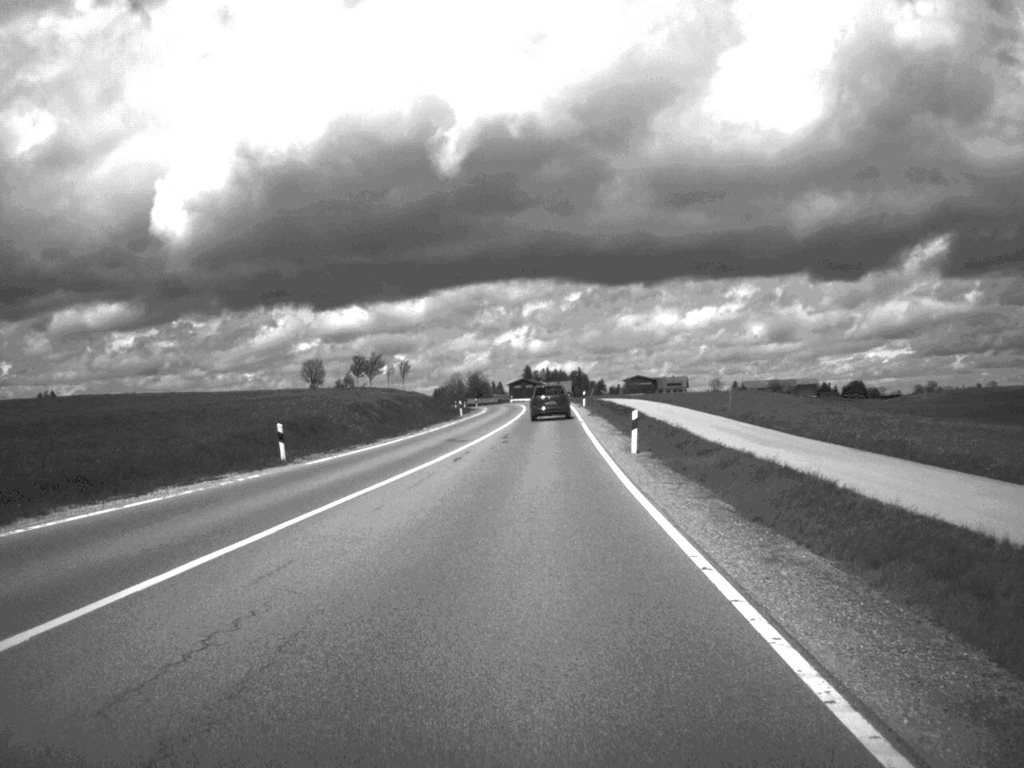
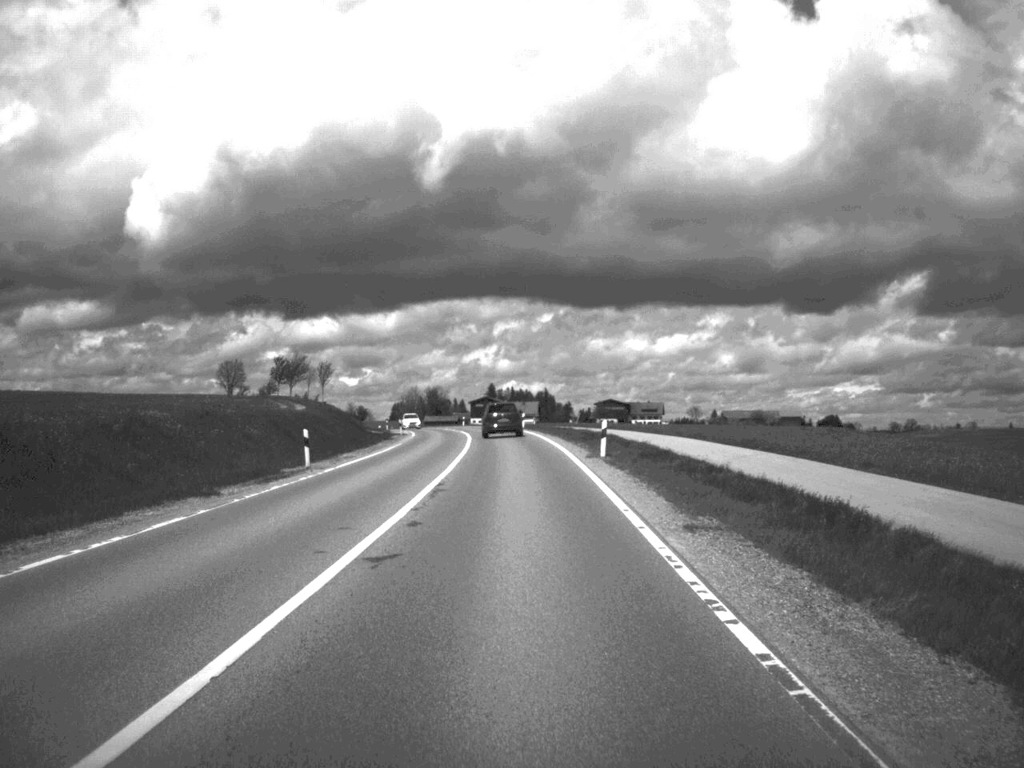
(+0.7, +46.8) m; +1°
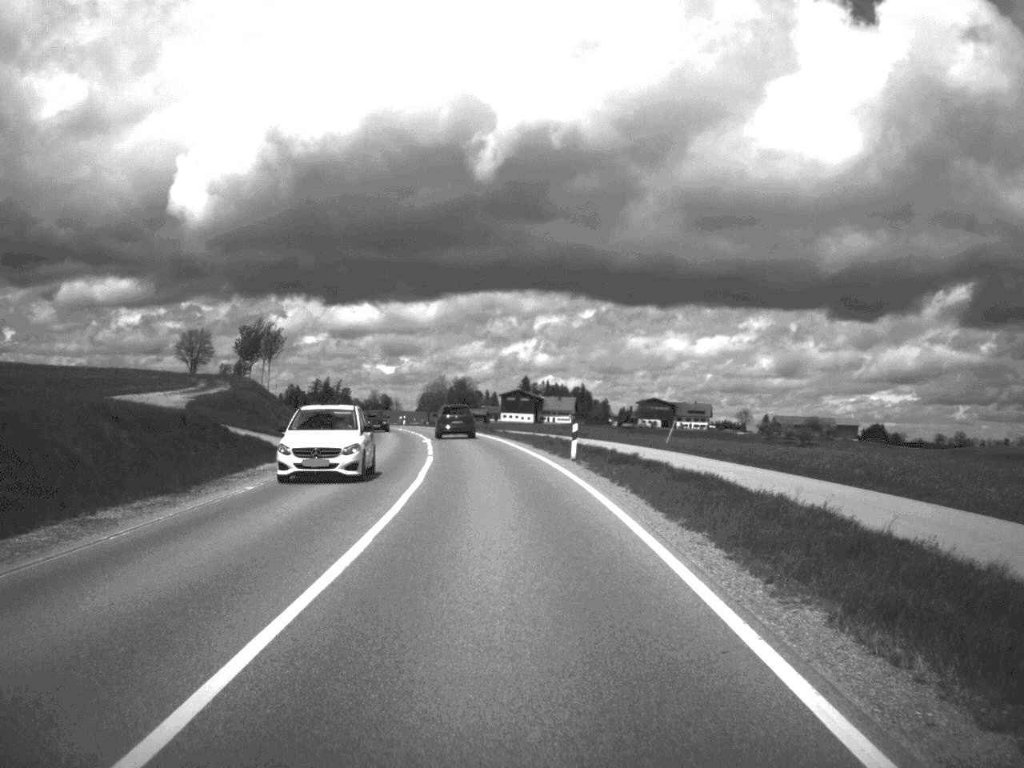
(-0.5, +47.1) m; -2°
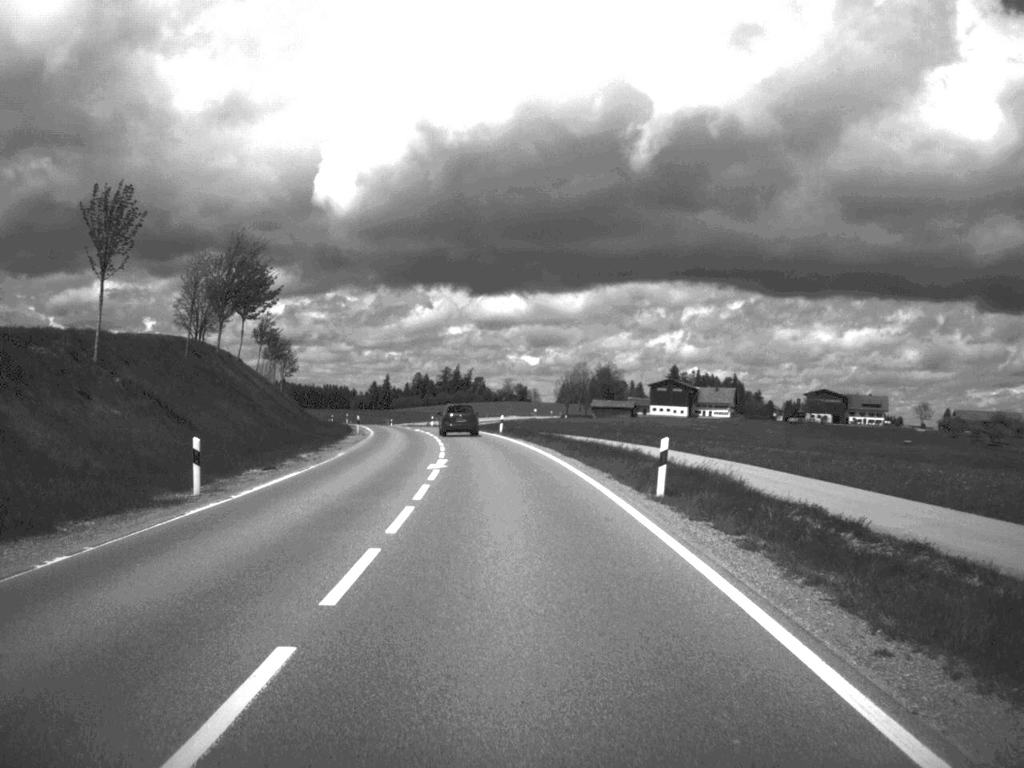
(-3.5, +62.8) m; -7°
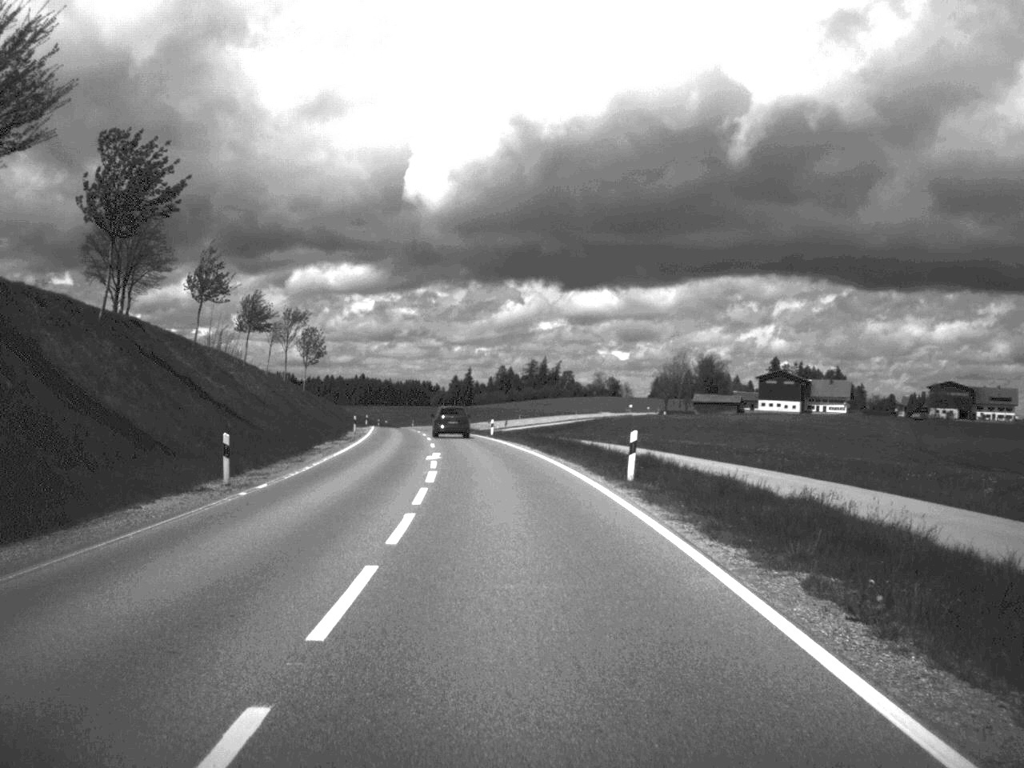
(-1.6, +45.4) m; -4°
